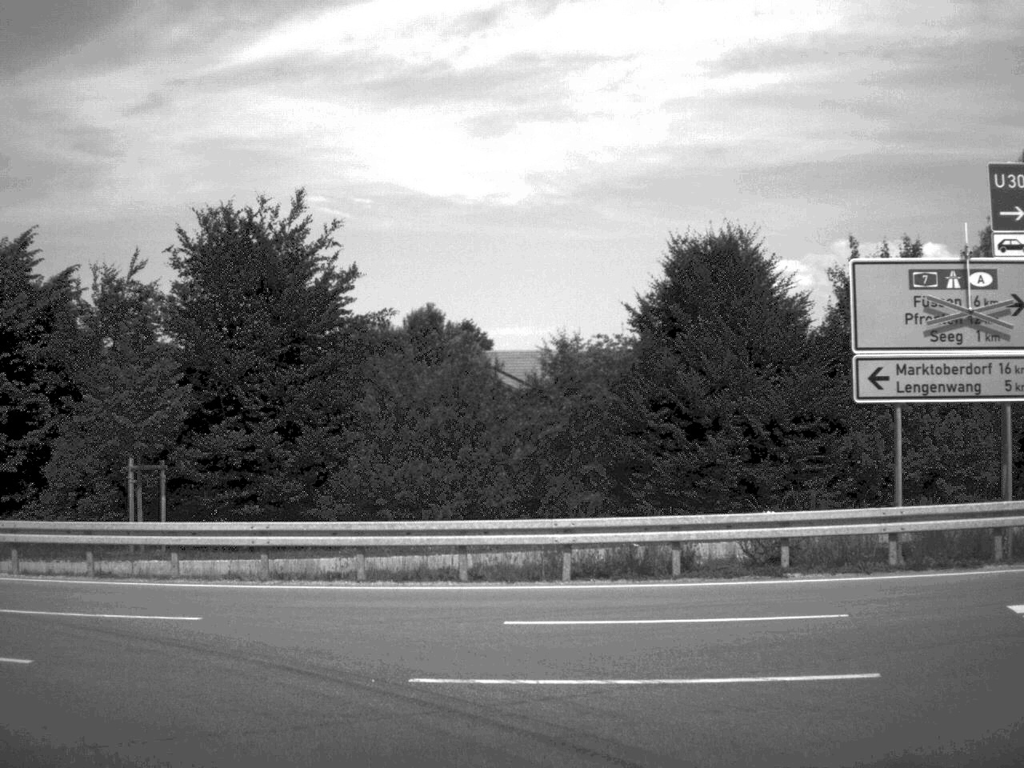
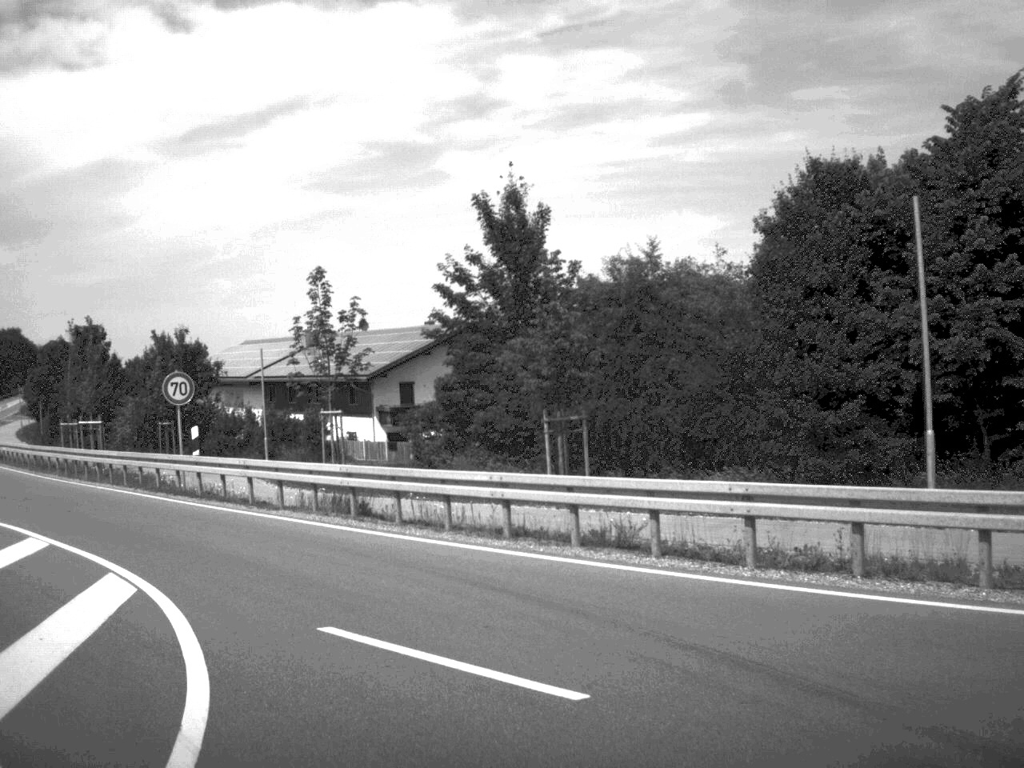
(-3.6, +8.4) m; -44°
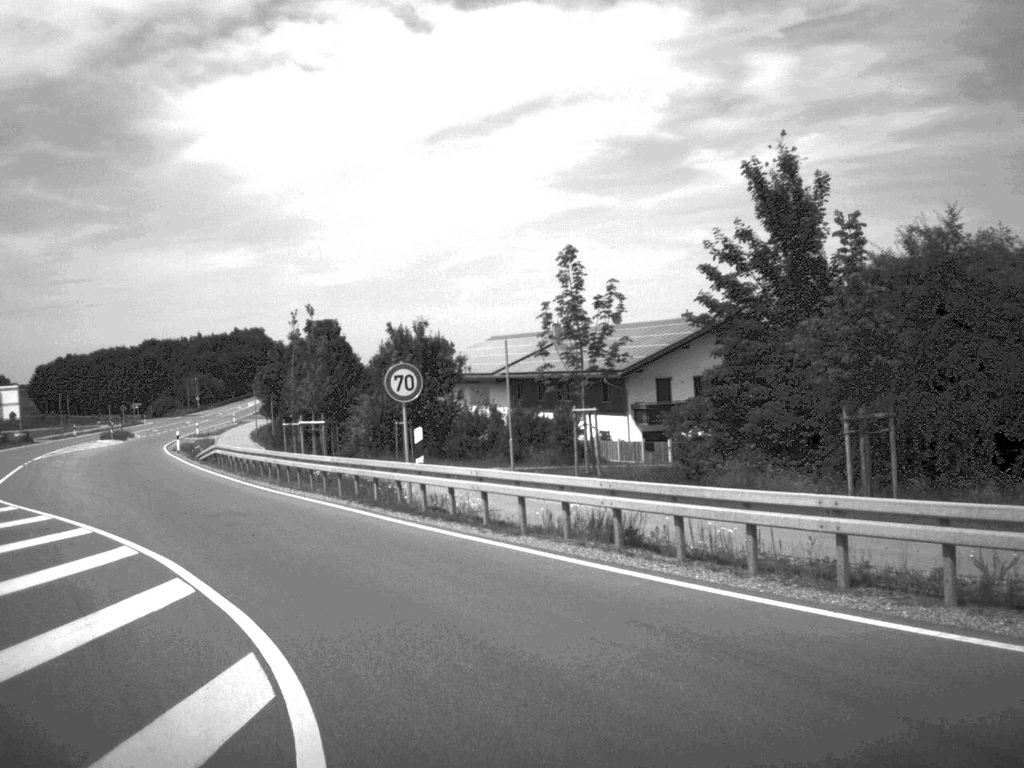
(-0.5, +4.5) m; -11°
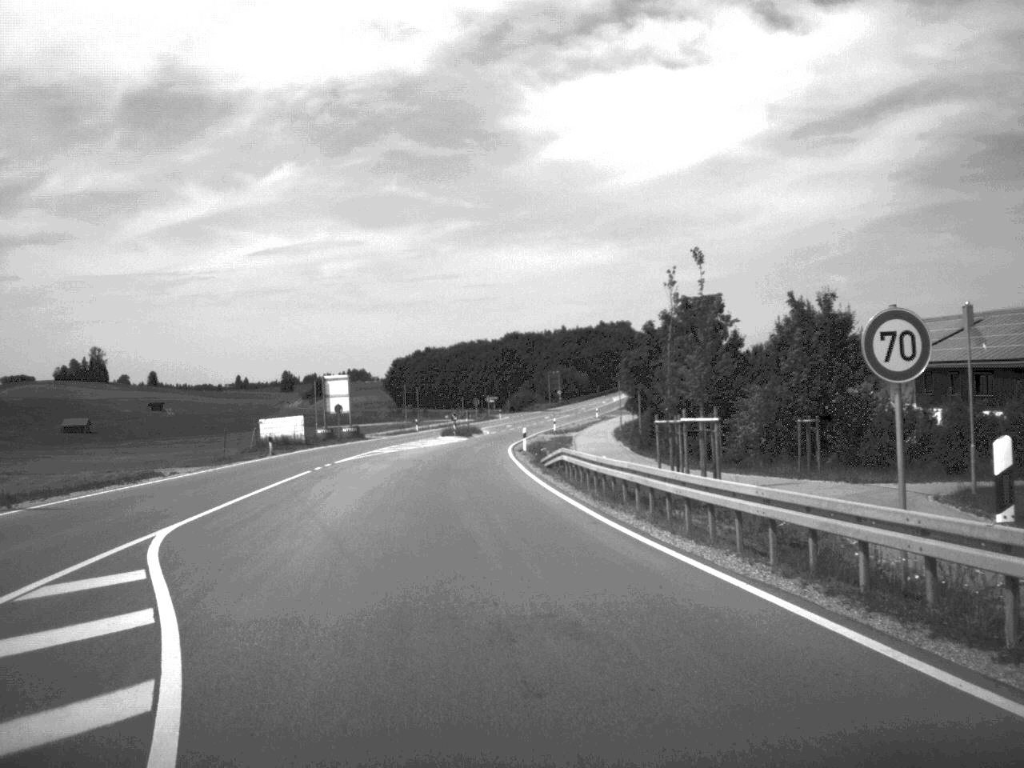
(-1.9, +11.7) m; -16°
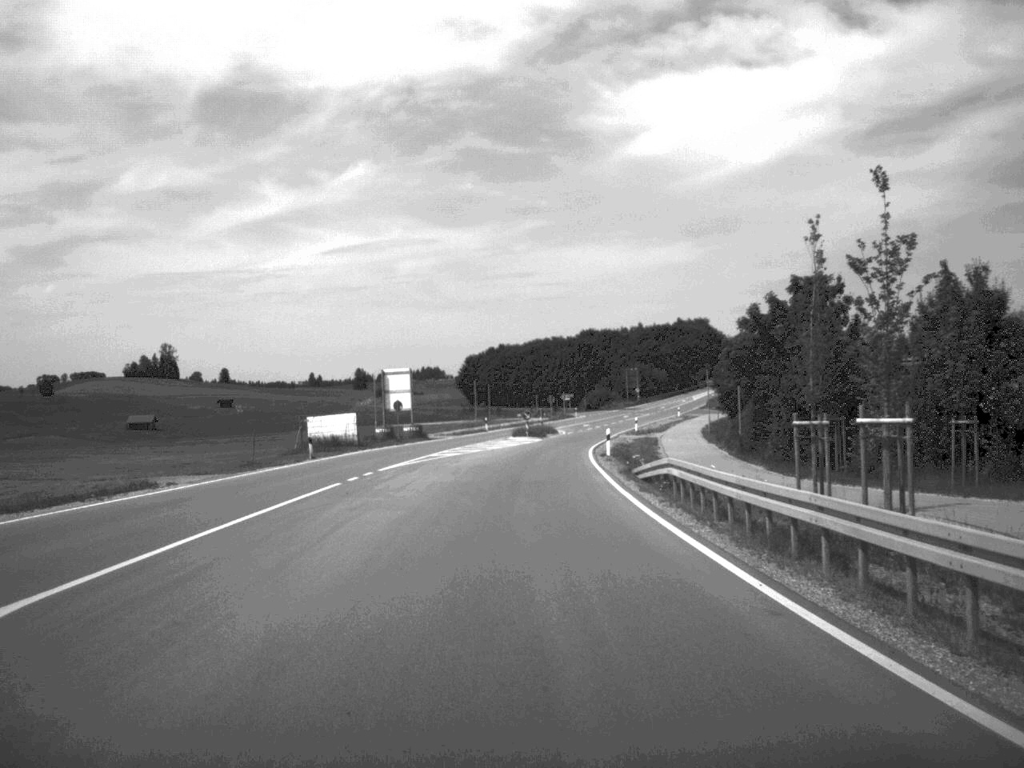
(-0.3, +8.5) m; -3°
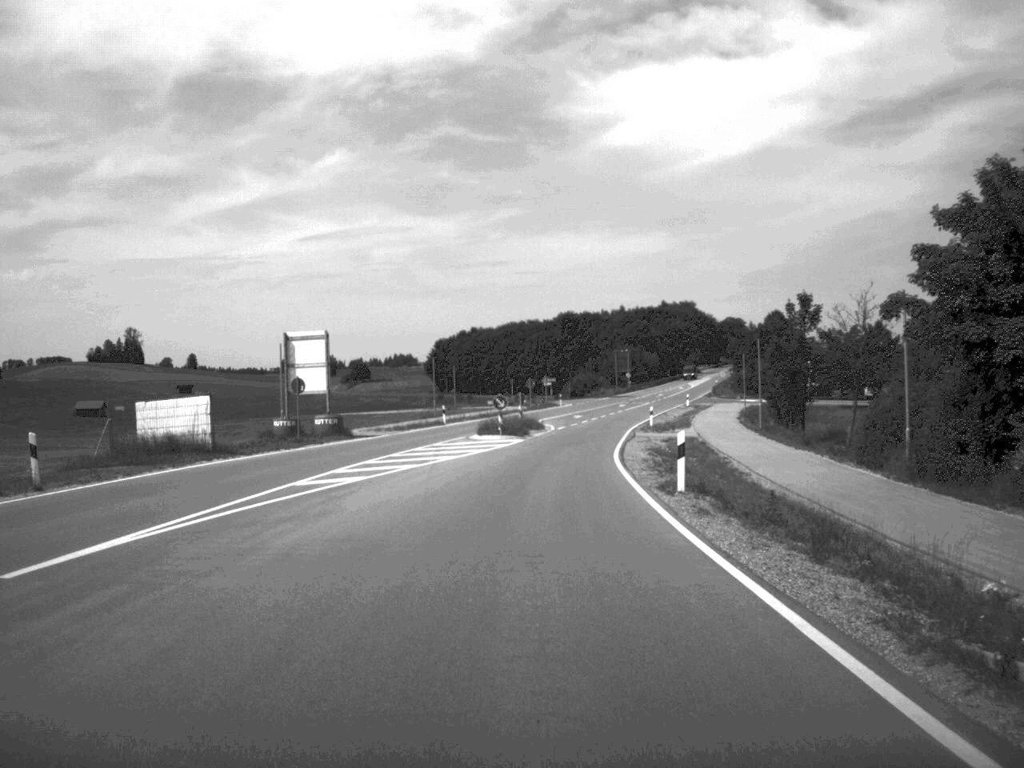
(0.0, +27.3) m; +1°
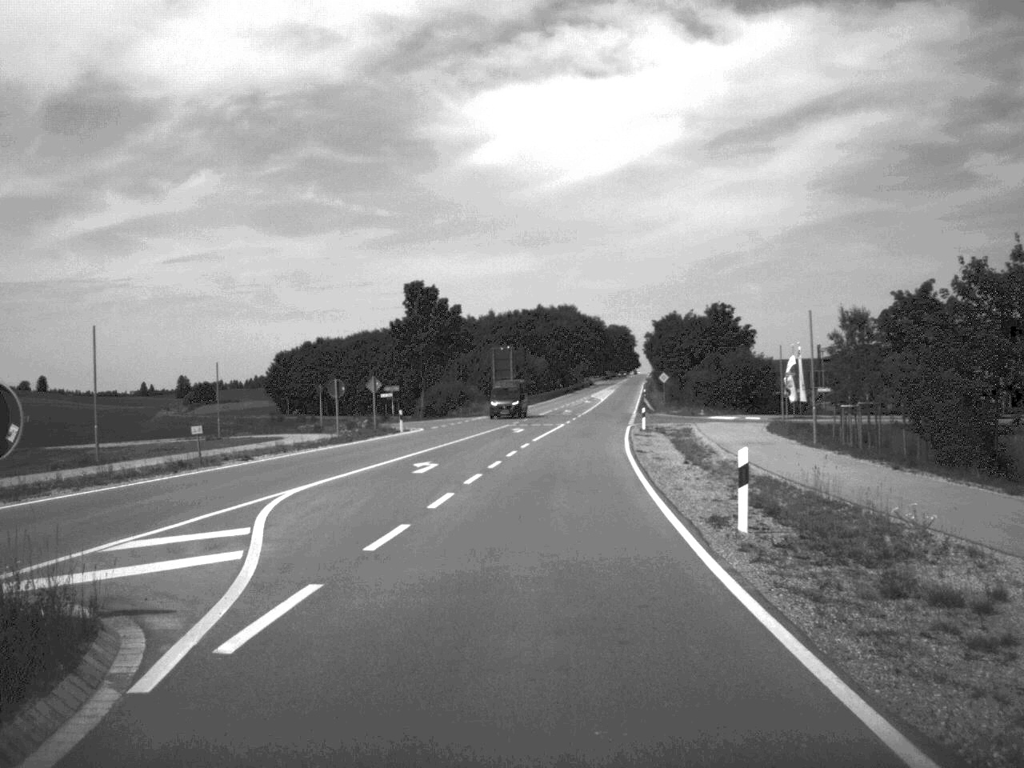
(+2.5, +55.0) m; +6°
